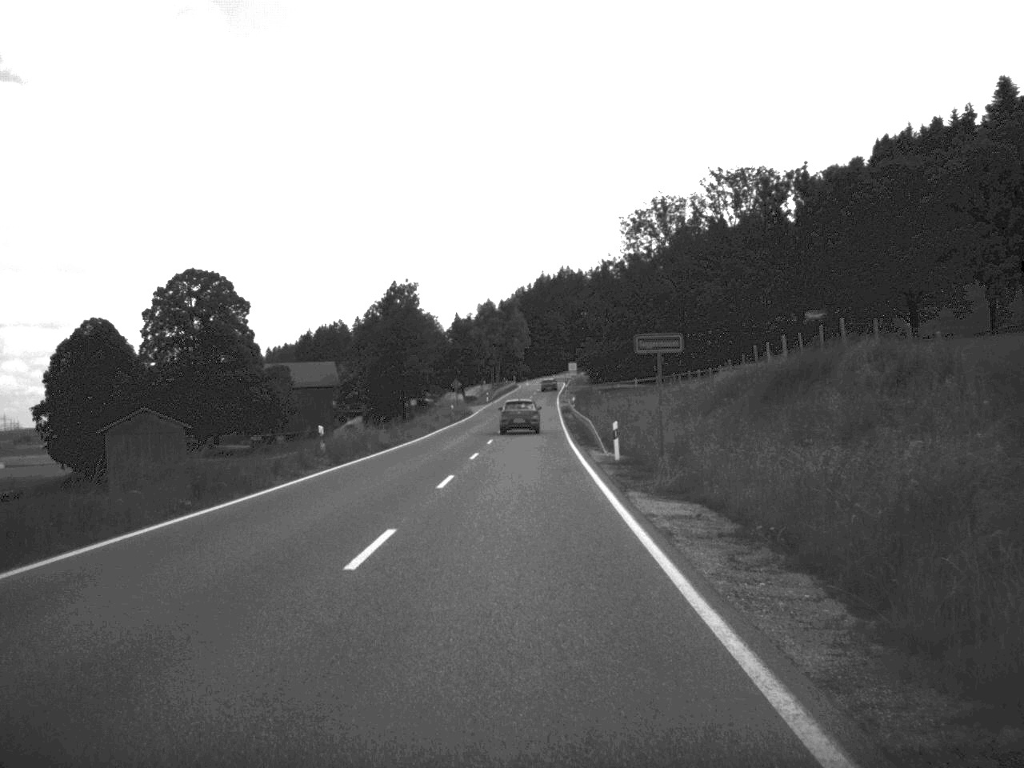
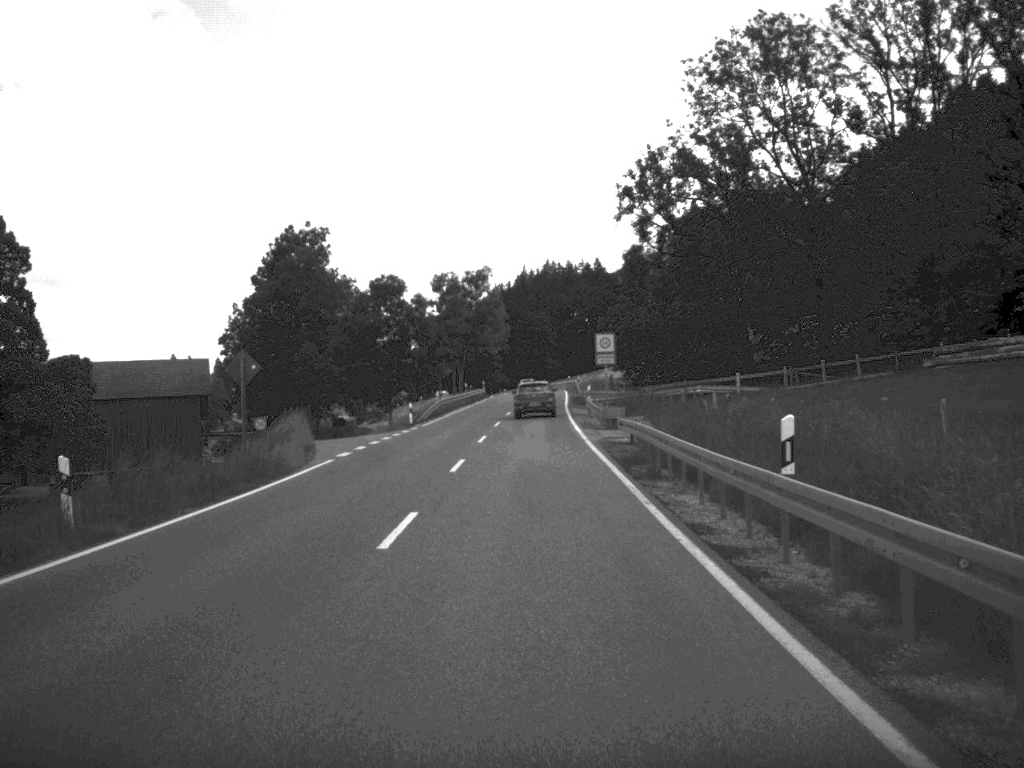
(+0.2, +69.2) m; +1°
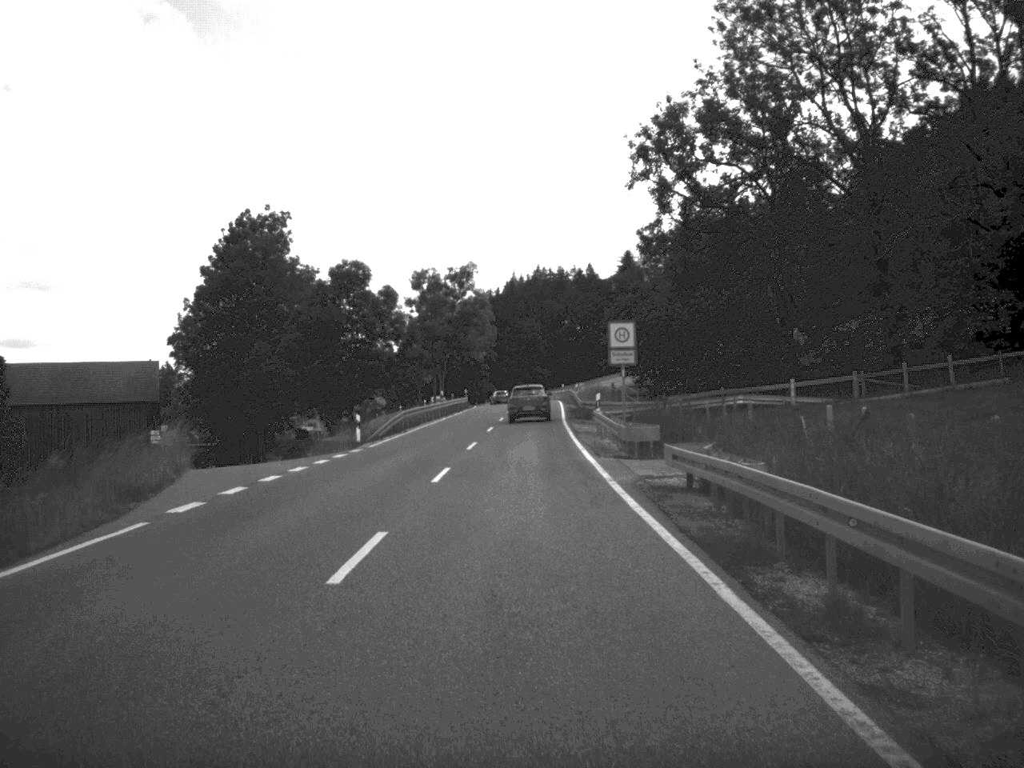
(+0.1, +14.2) m; 0°
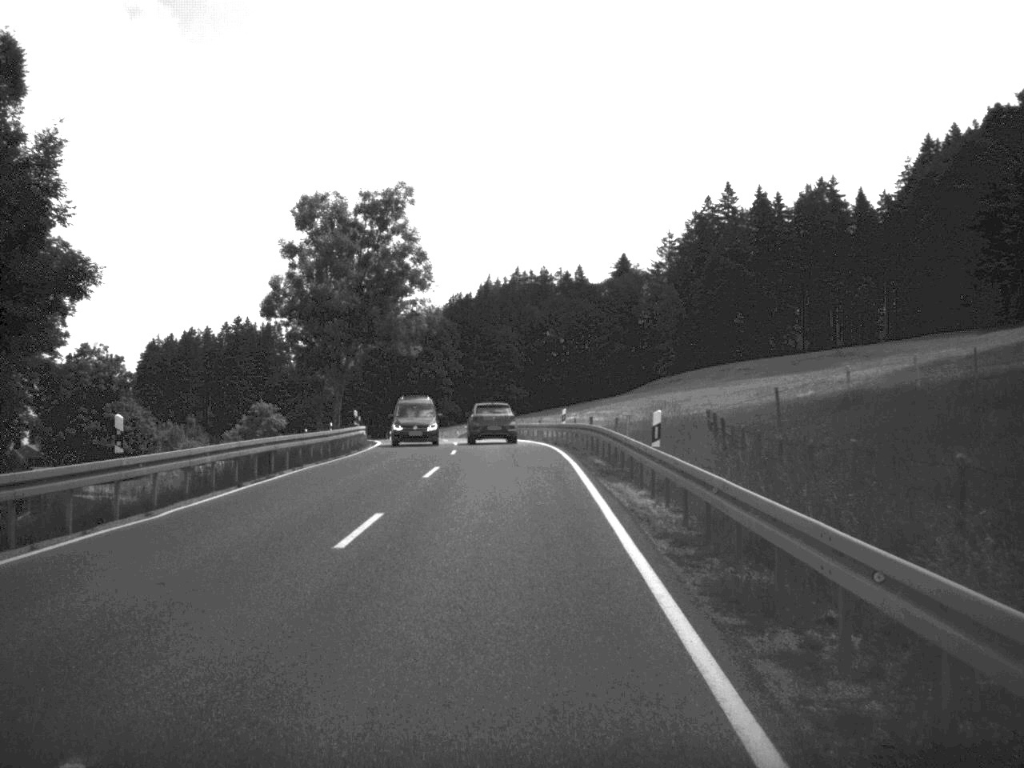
(+0.5, +55.9) m; +1°
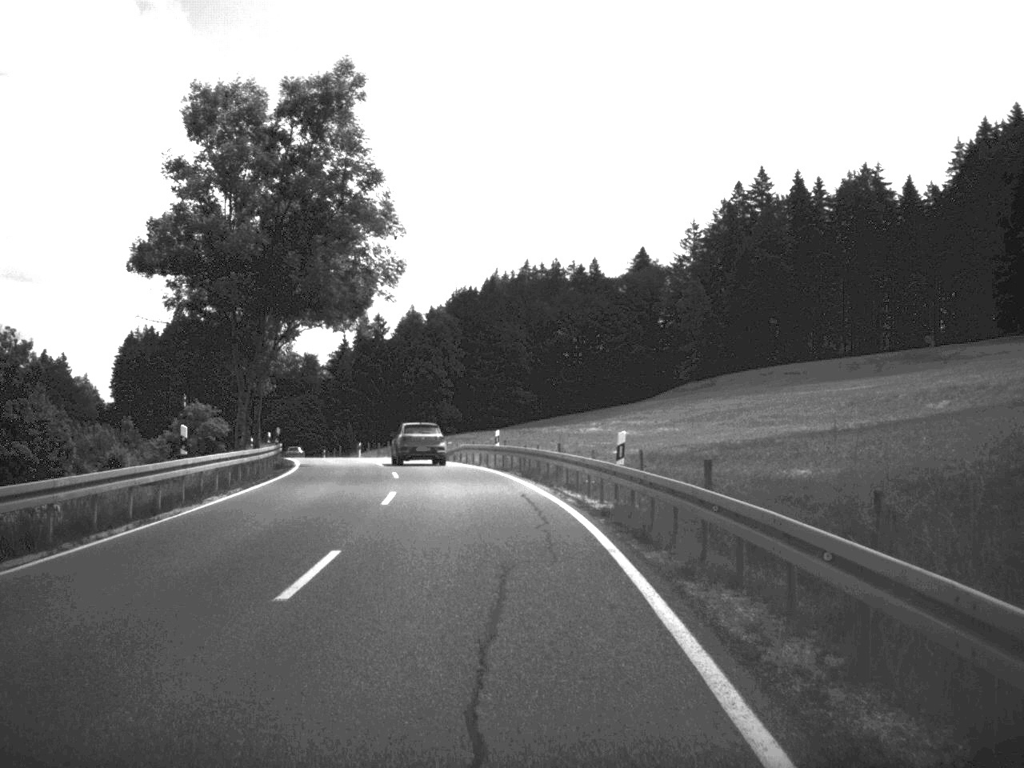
(0.0, +25.9) m; -1°
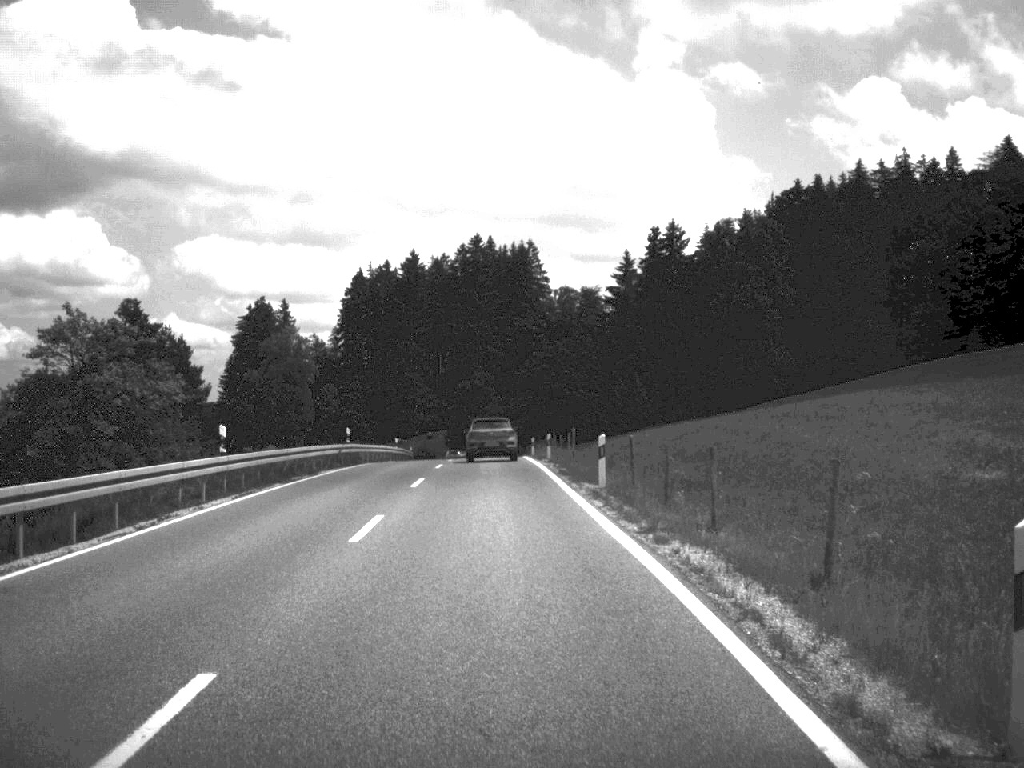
(-7.4, +65.3) m; -14°
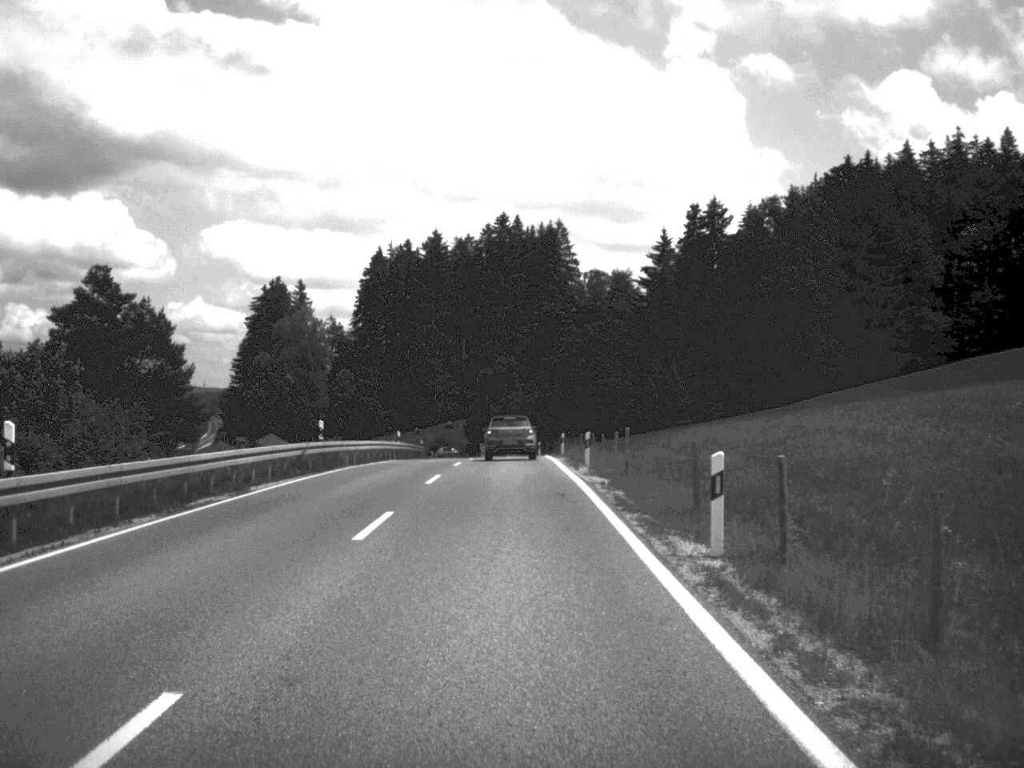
(-0.2, +12.4) m; -1°
